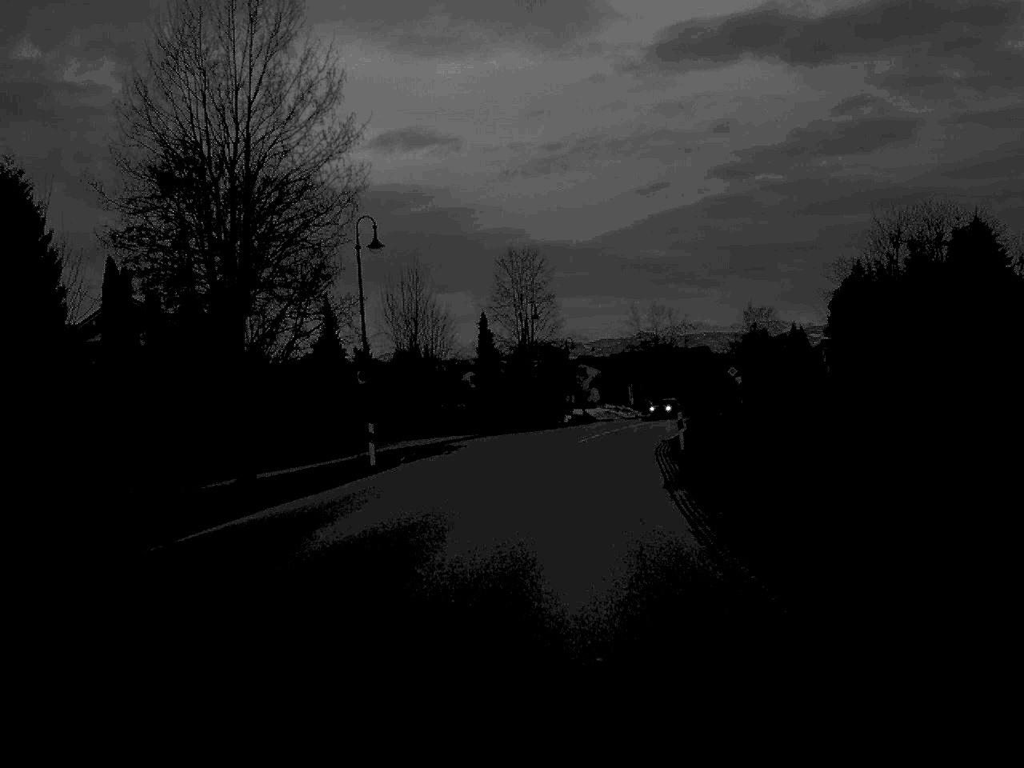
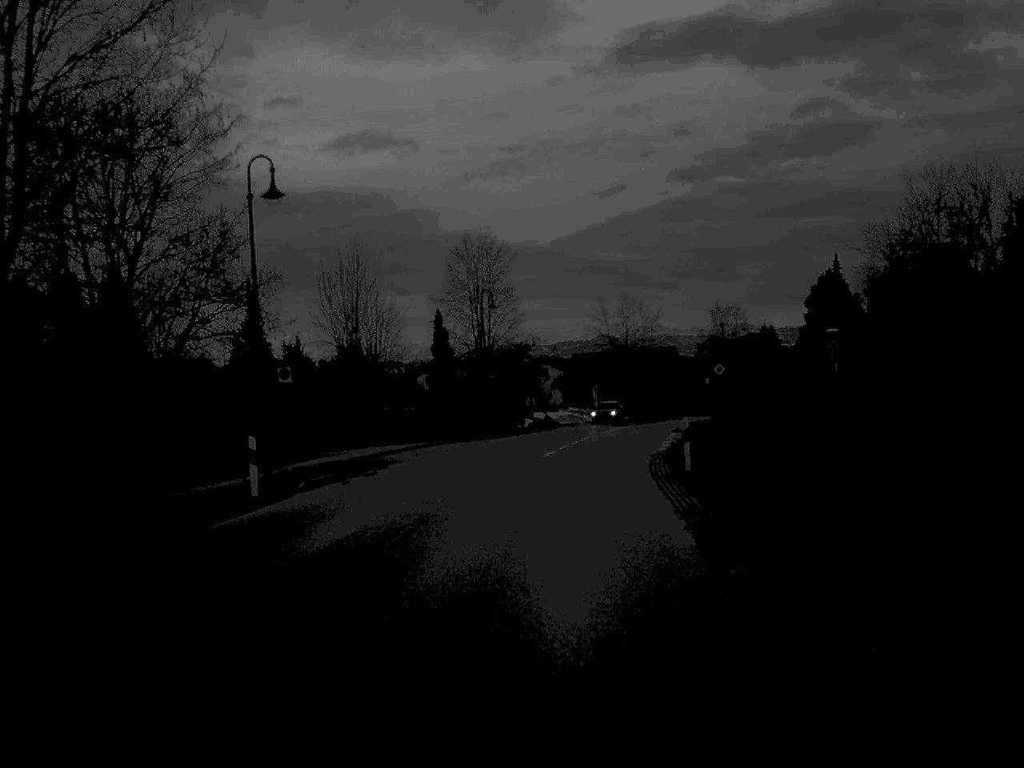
(+0.1, +9.1) m; +2°
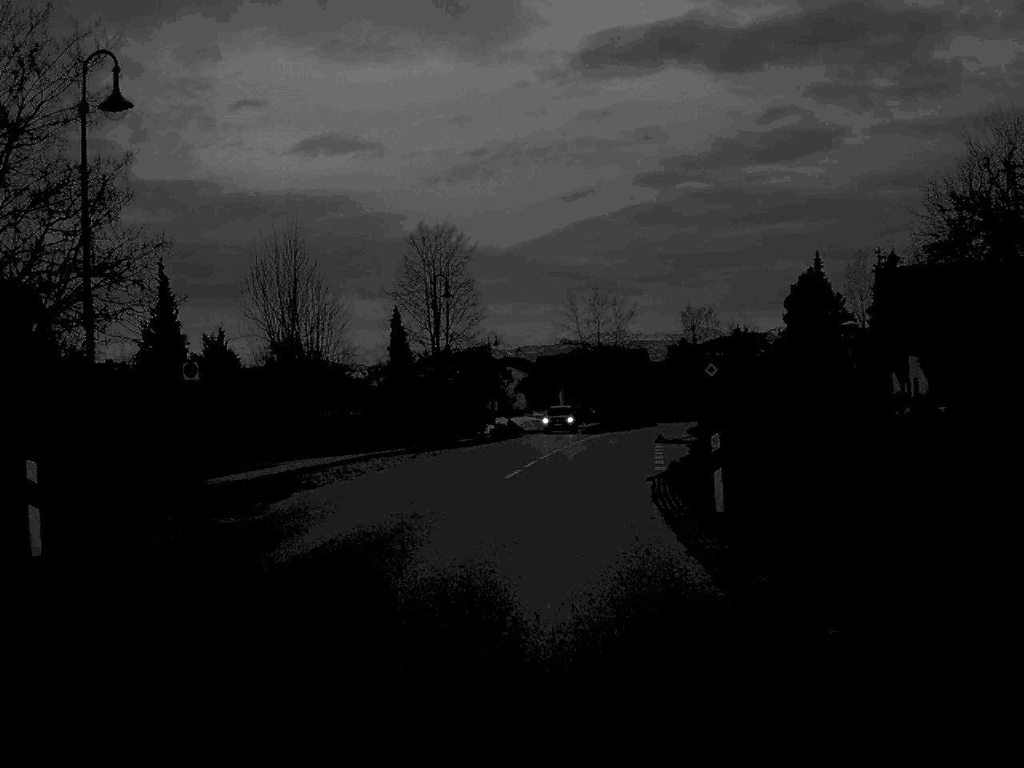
(+0.1, +8.3) m; +2°
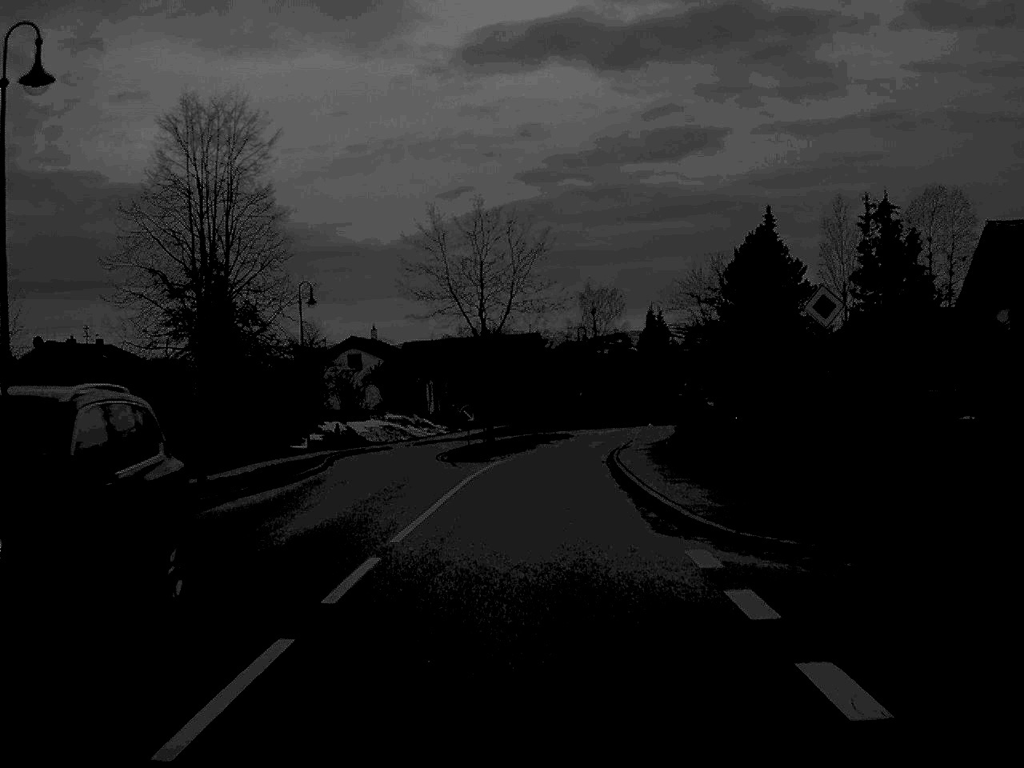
(+1.8, +33.9) m; +5°
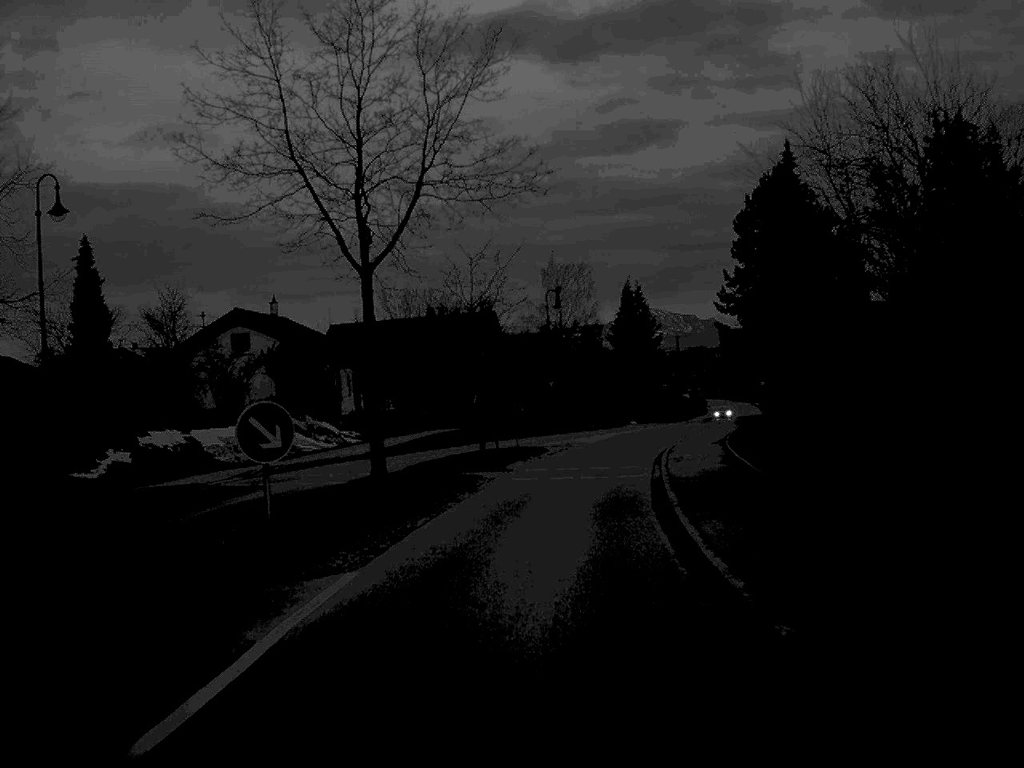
(+0.4, +24.7) m; +2°
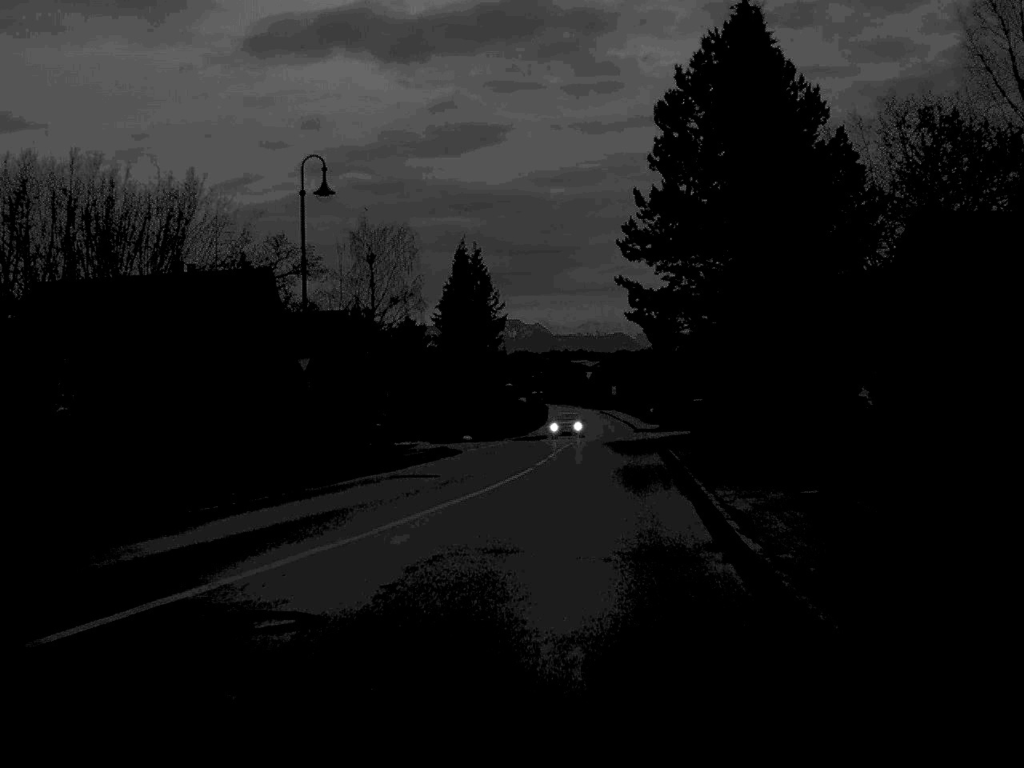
(+2.1, +34.6) m; +8°
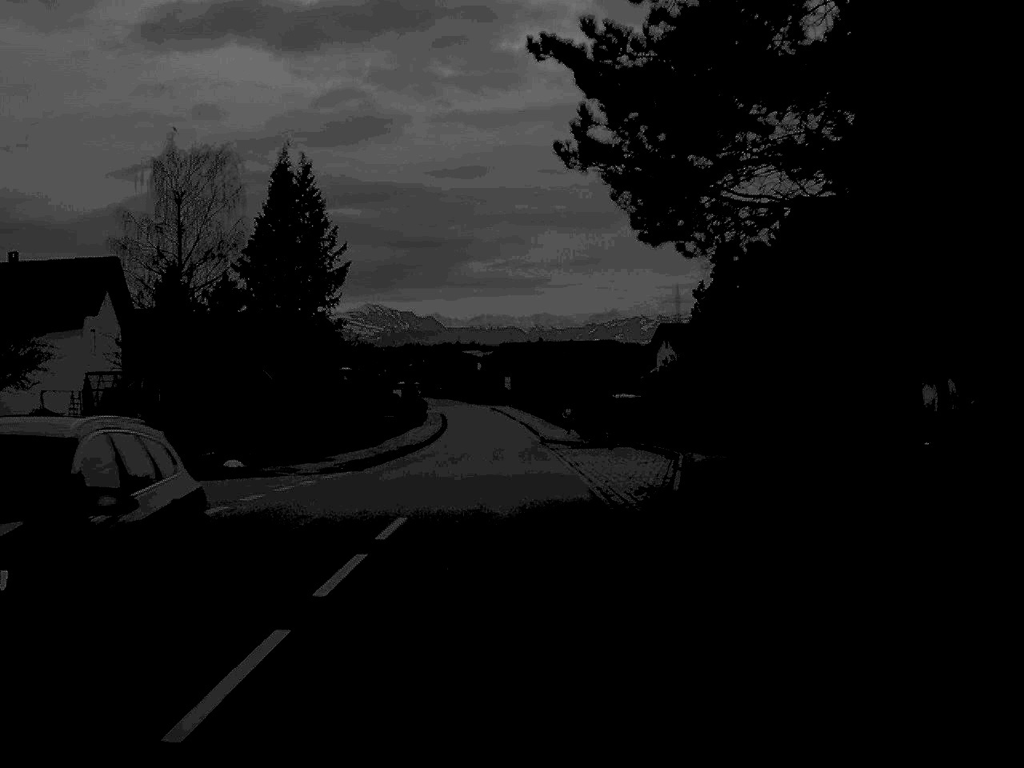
(+2.0, +33.0) m; +5°
